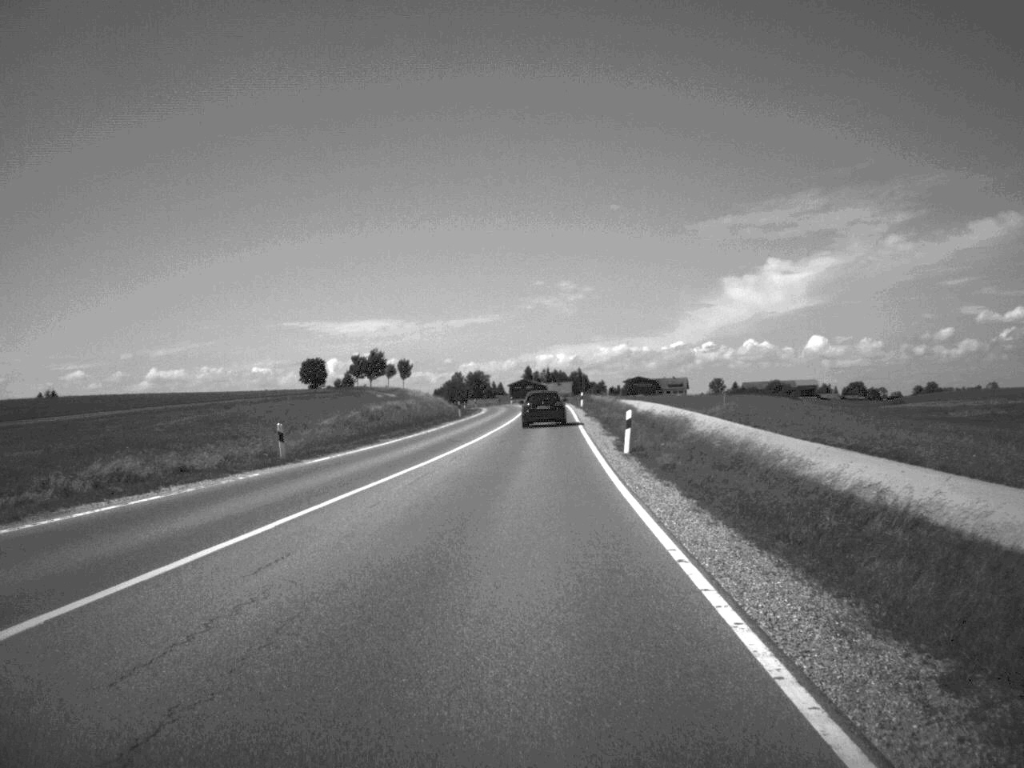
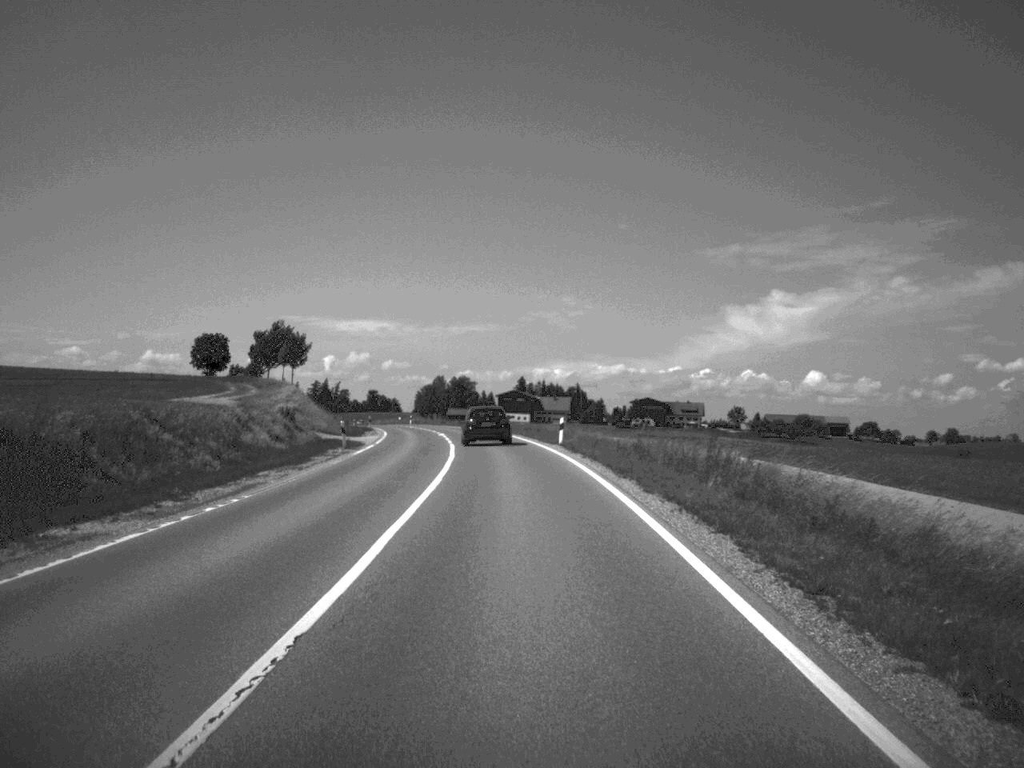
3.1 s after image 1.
(+1.1, +83.0) m; 0°
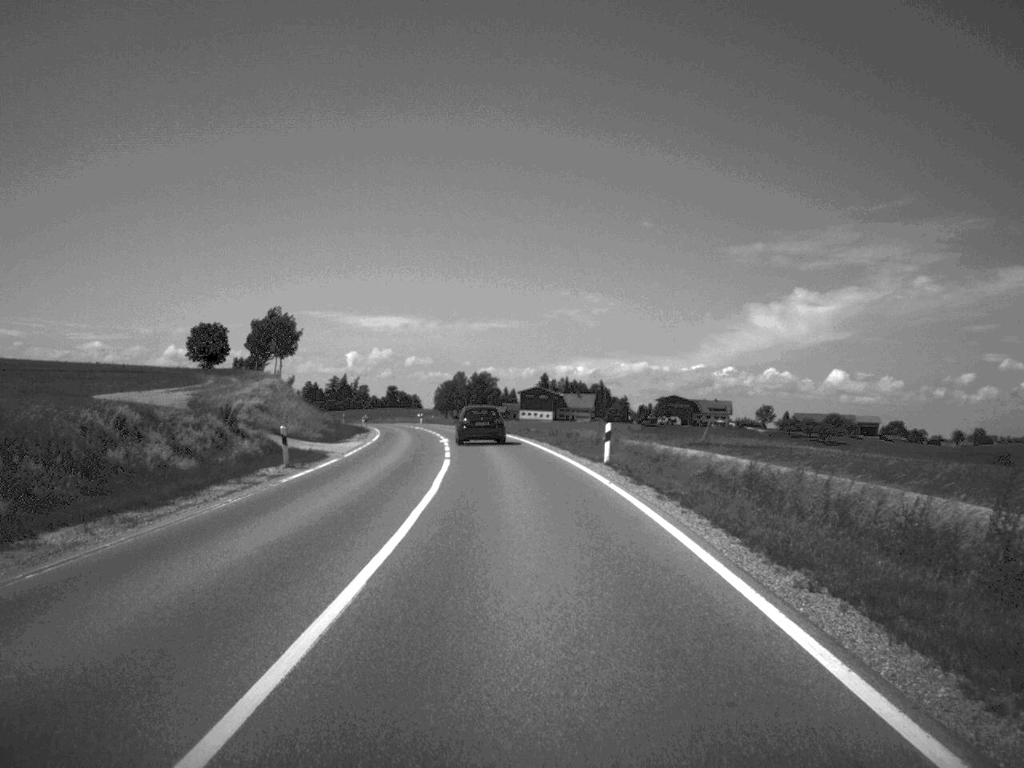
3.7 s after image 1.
(-0.1, +15.0) m; -1°
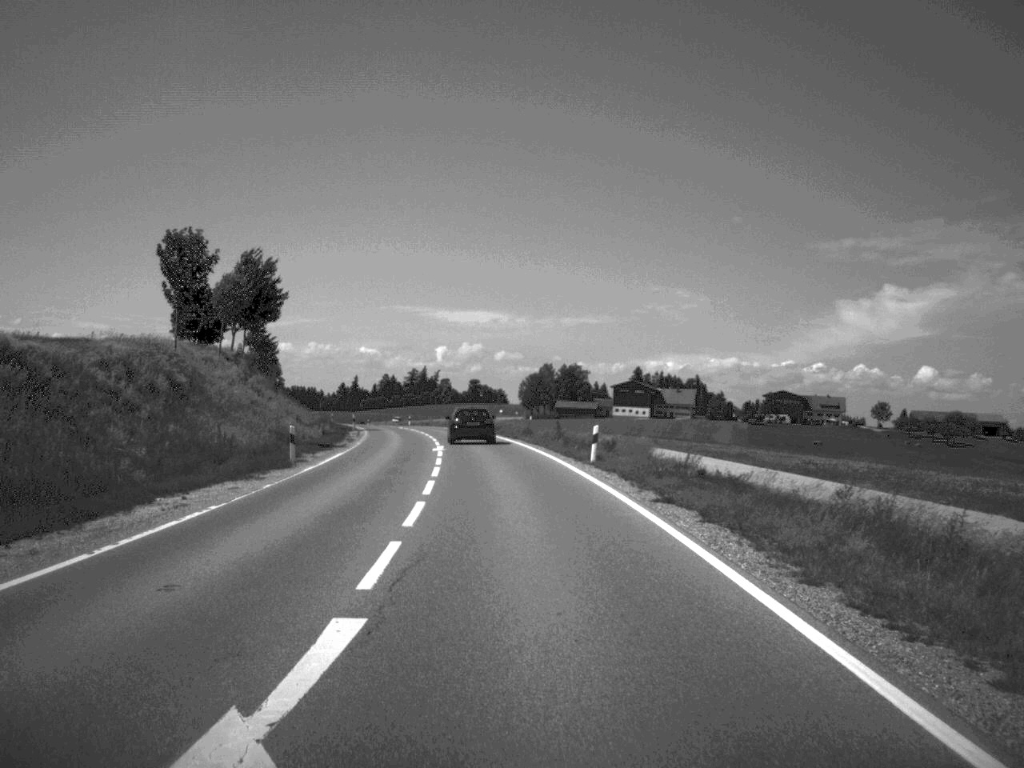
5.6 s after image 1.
(-1.7, +47.3) m; -4°
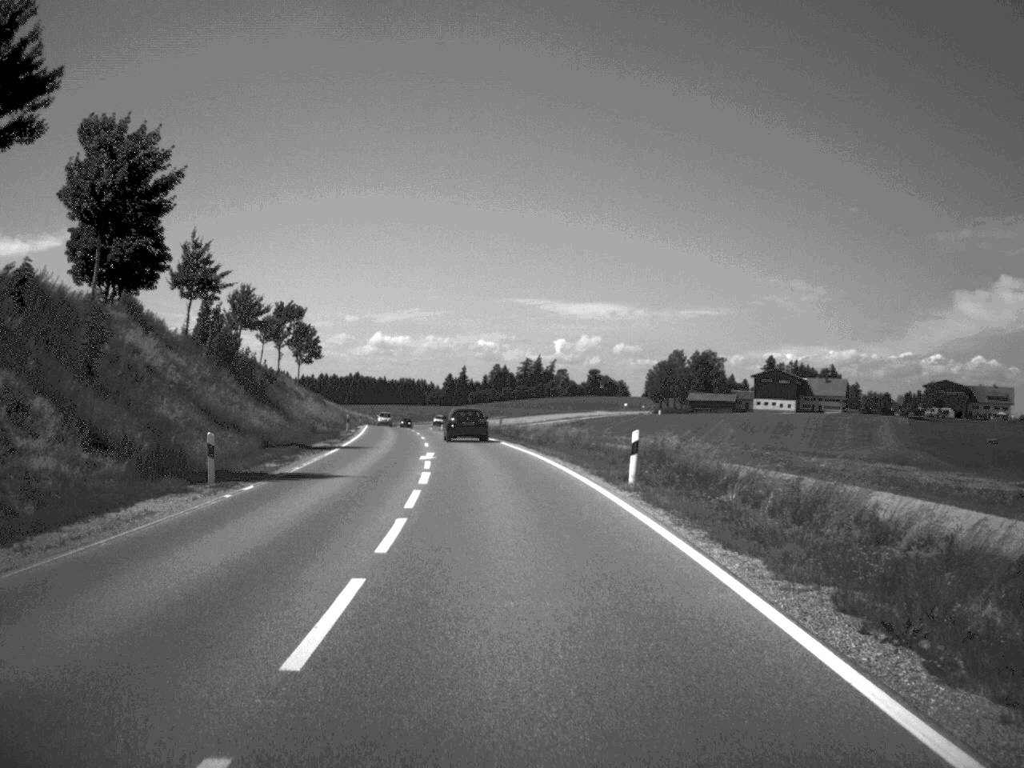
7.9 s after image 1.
(-2.9, +58.1) m; -5°
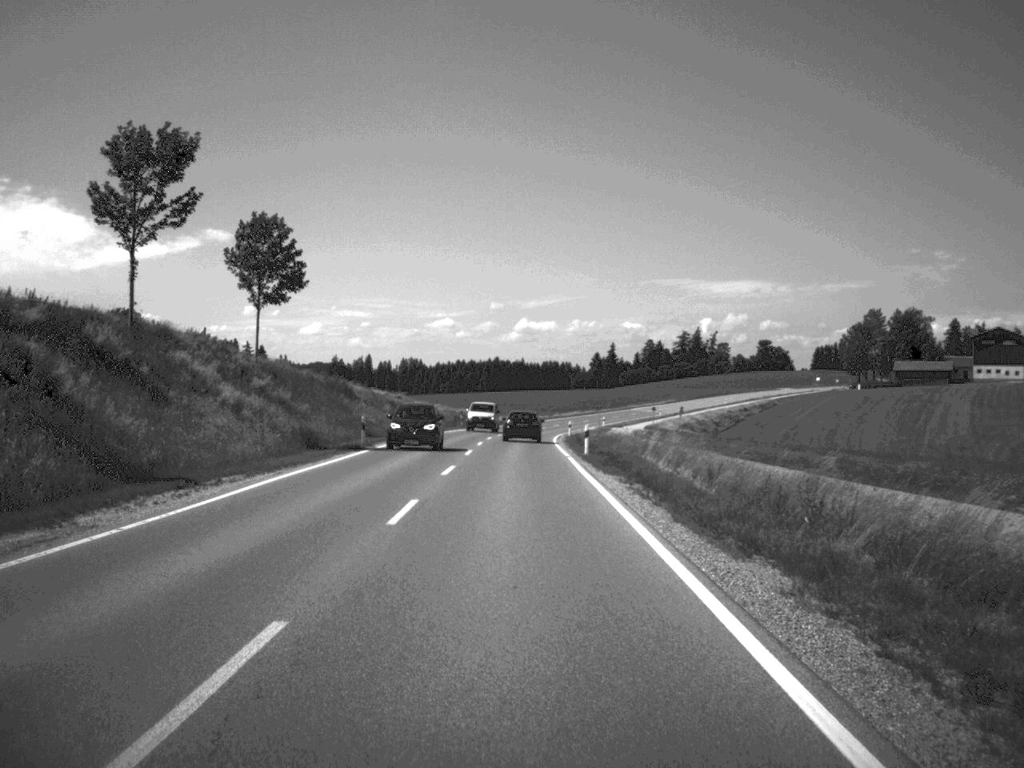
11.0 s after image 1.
(-4.9, +76.9) m; -7°
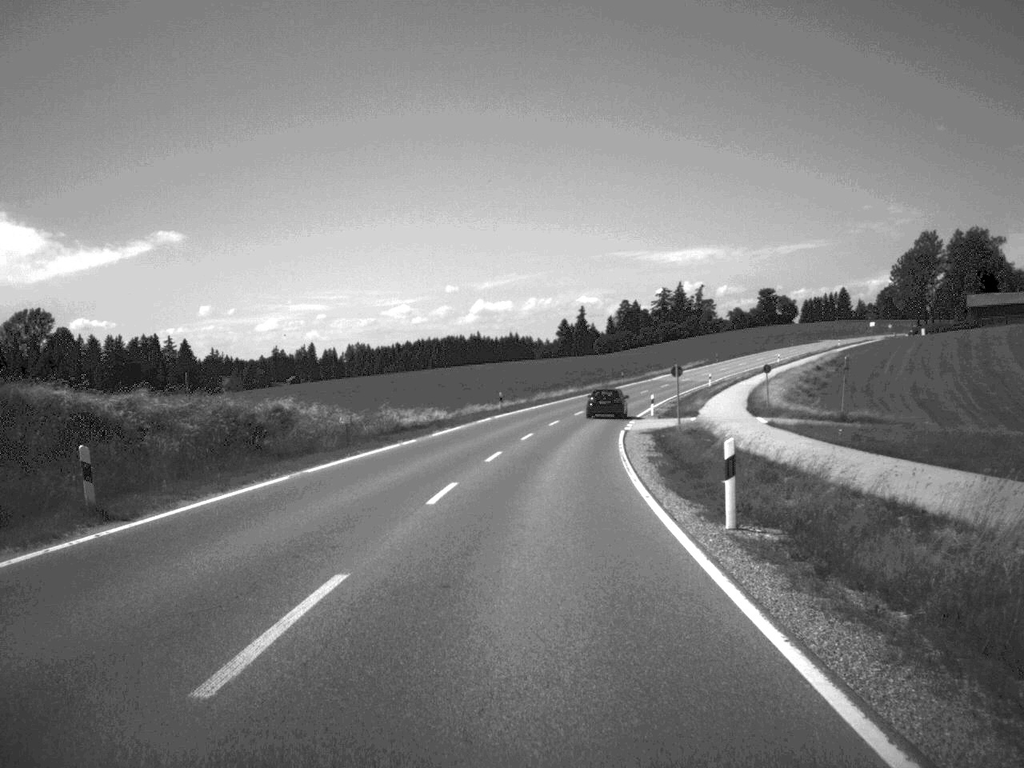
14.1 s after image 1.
(+0.3, +78.2) m; +2°
